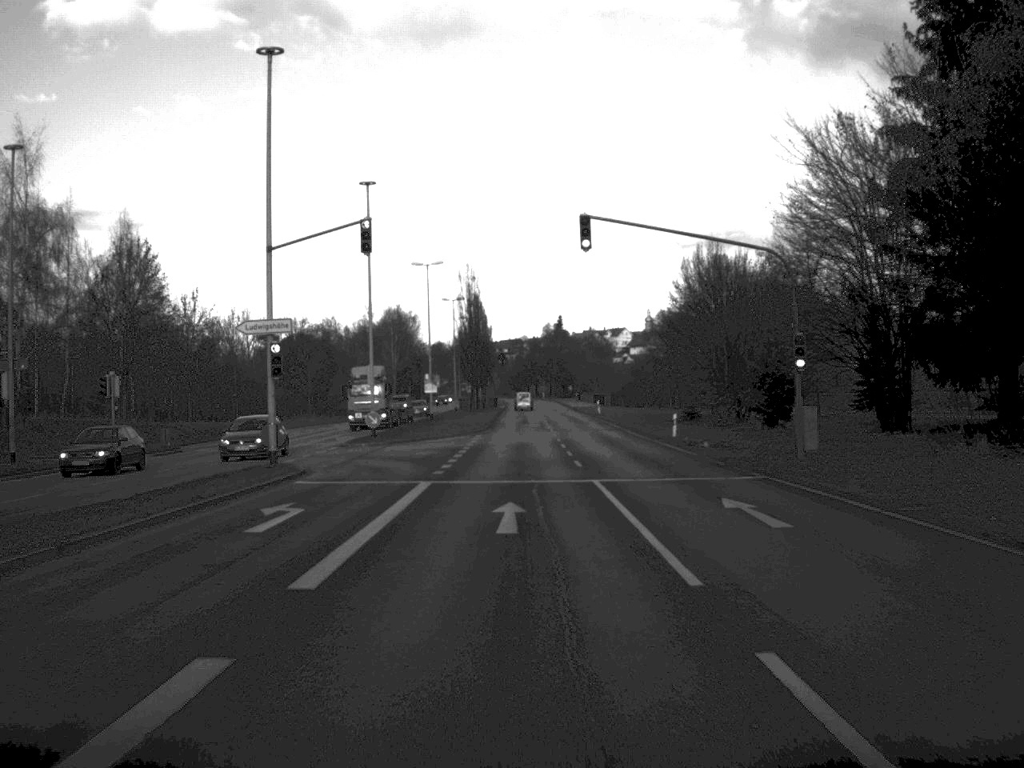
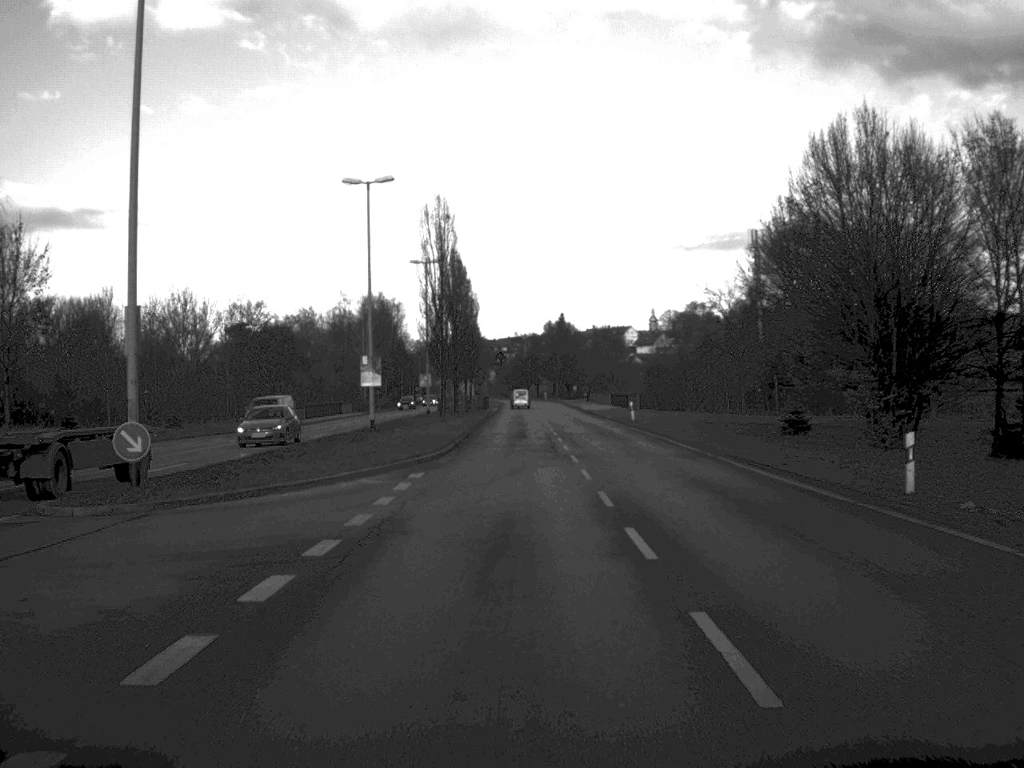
(0.0, +31.2) m; 0°
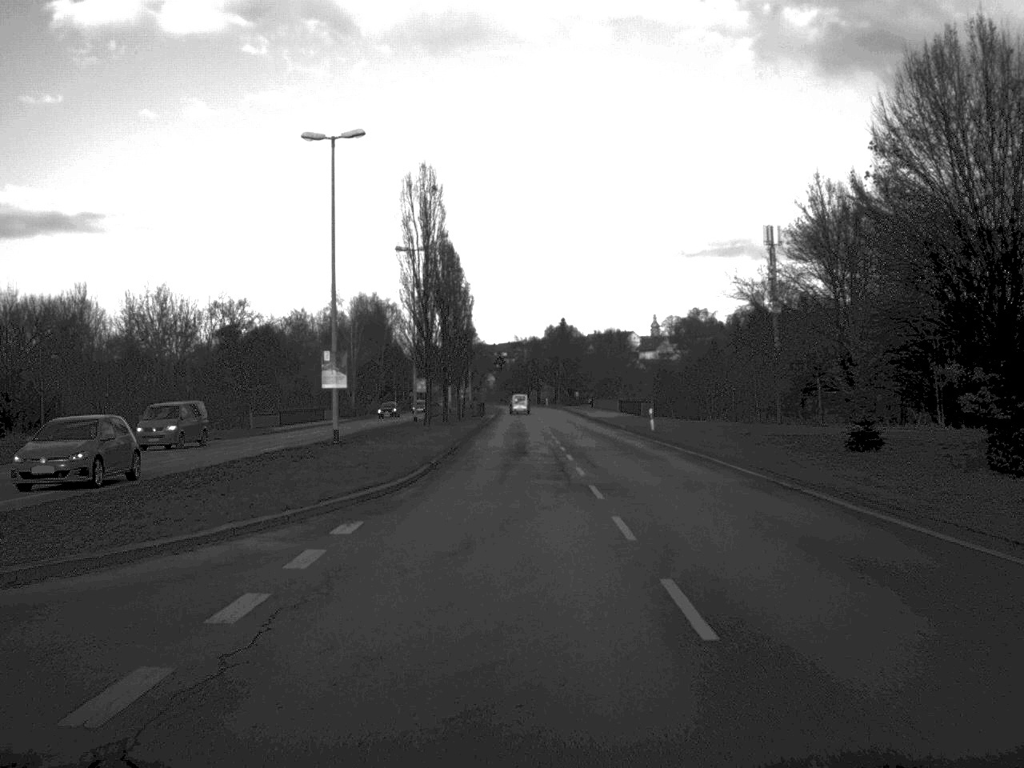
(0.0, +10.0) m; 0°
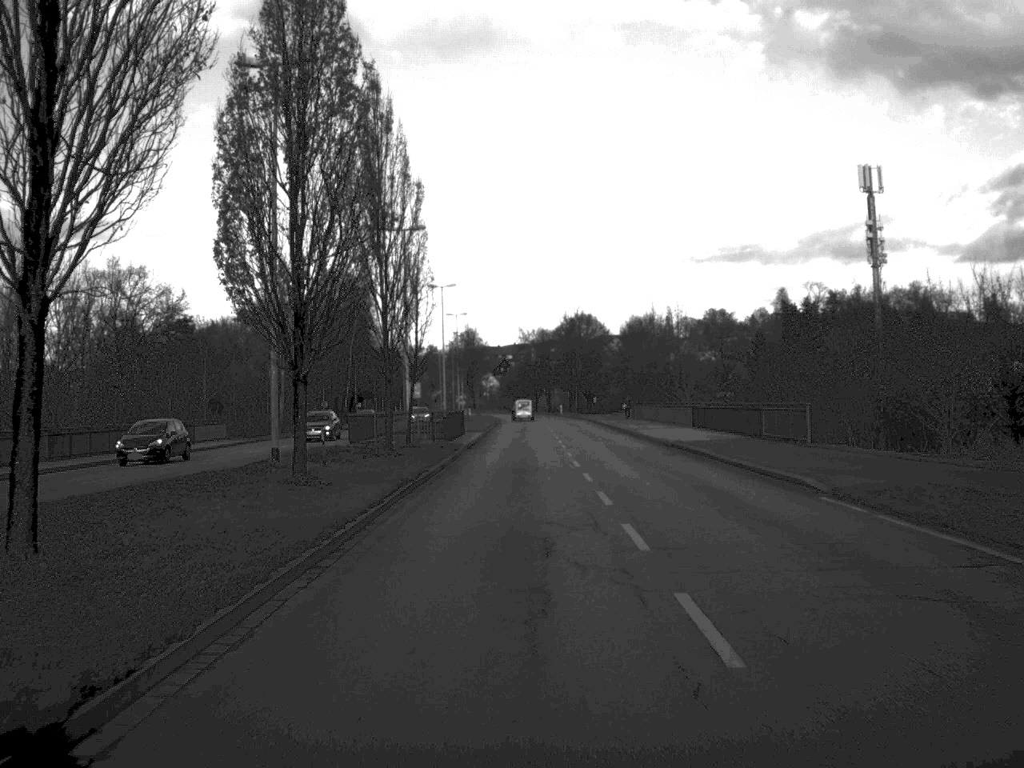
(-0.2, +42.7) m; 0°
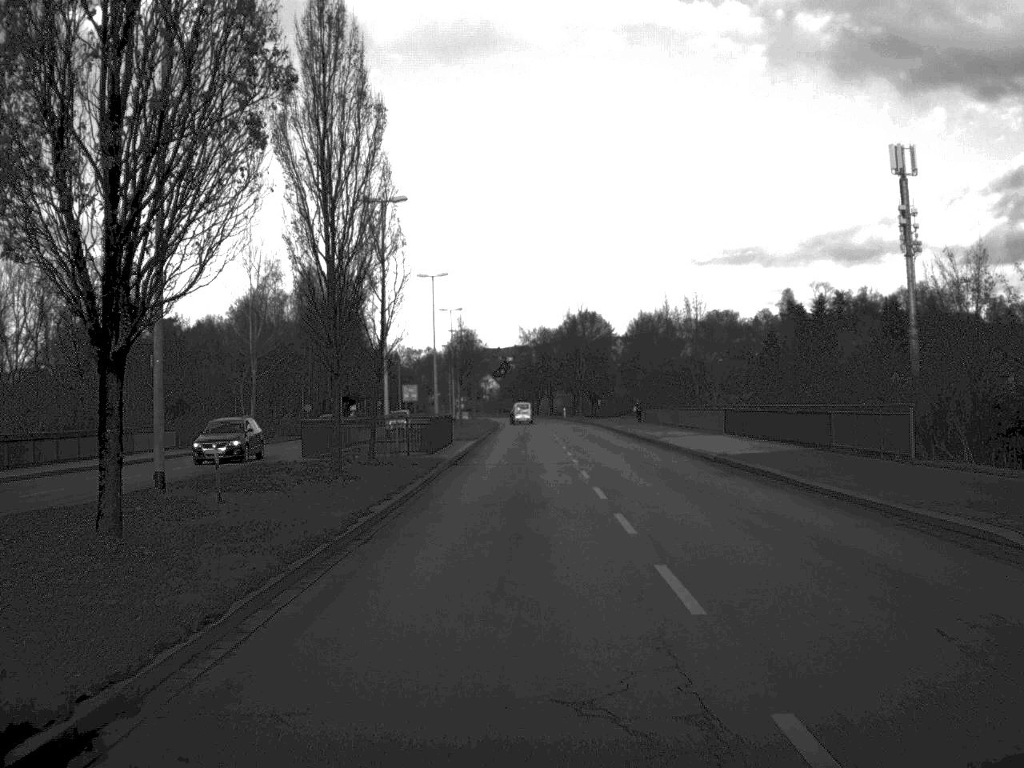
(0.0, +10.1) m; 0°
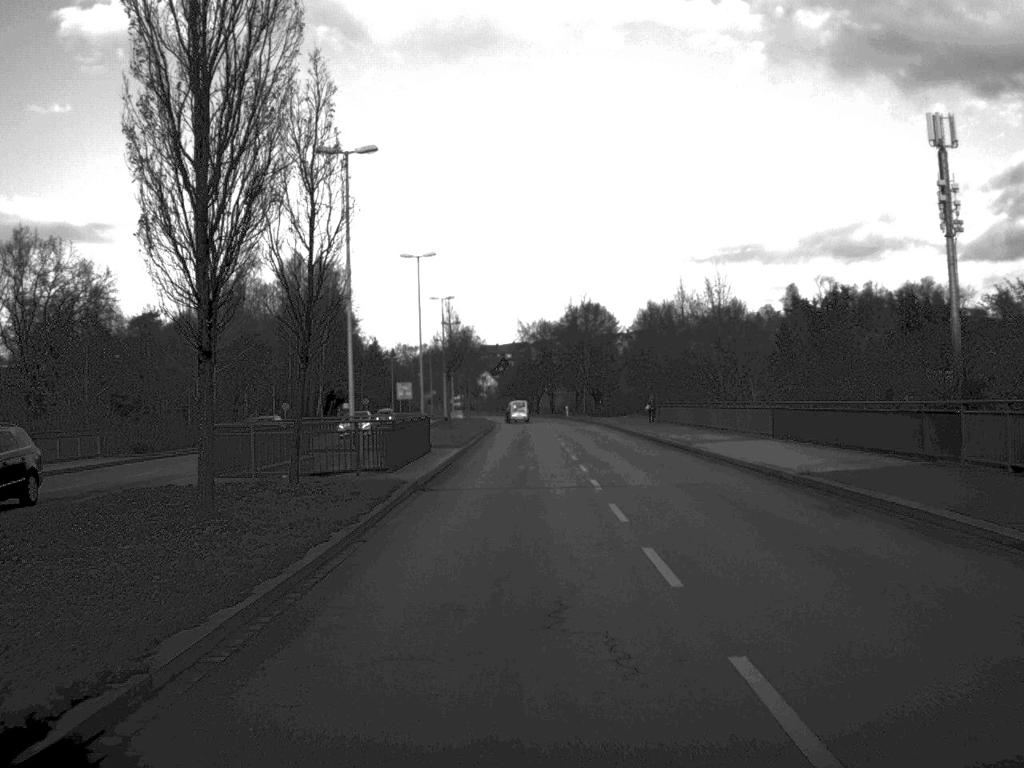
(0.0, +10.5) m; 0°
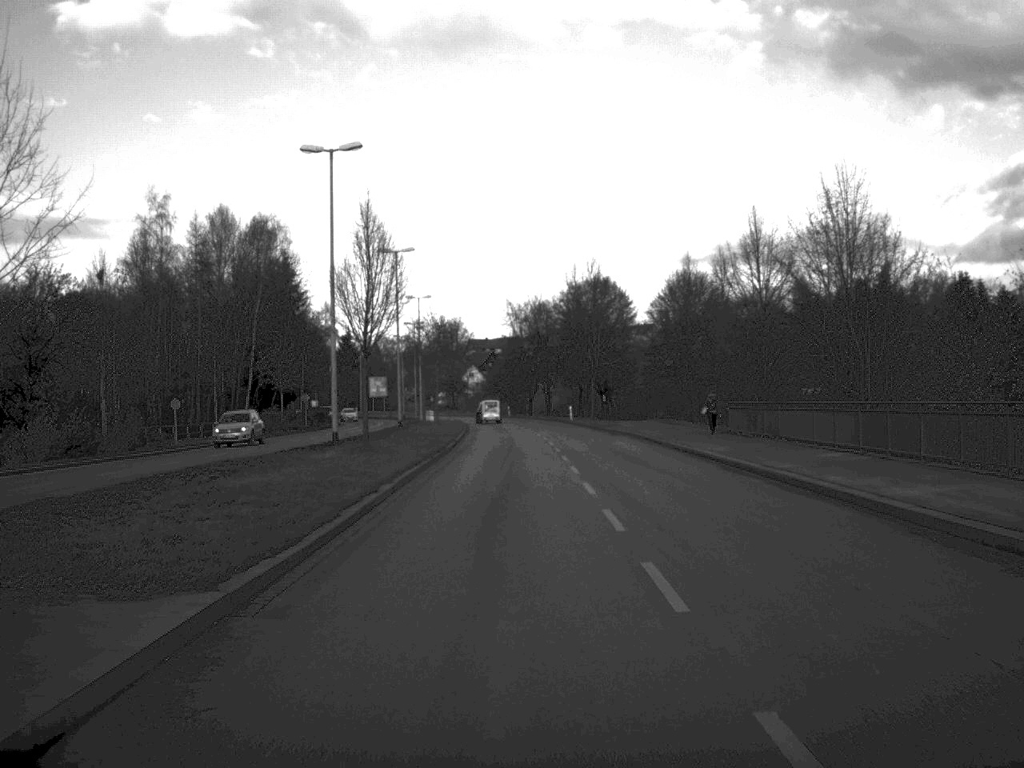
(+0.1, +31.3) m; 0°
